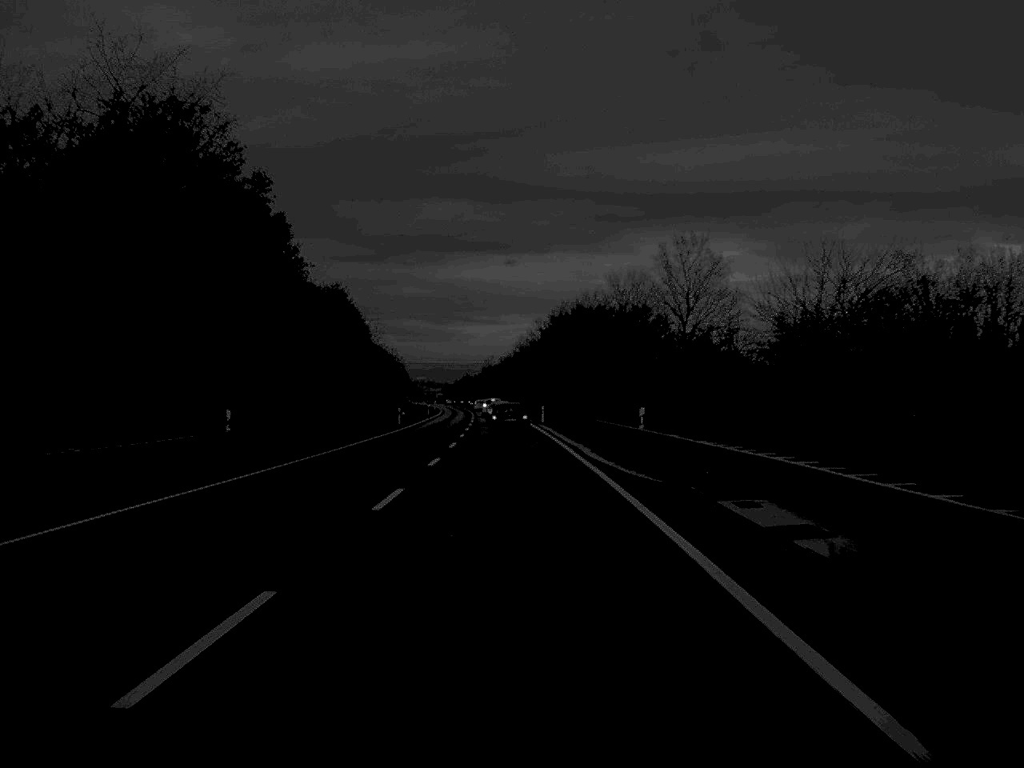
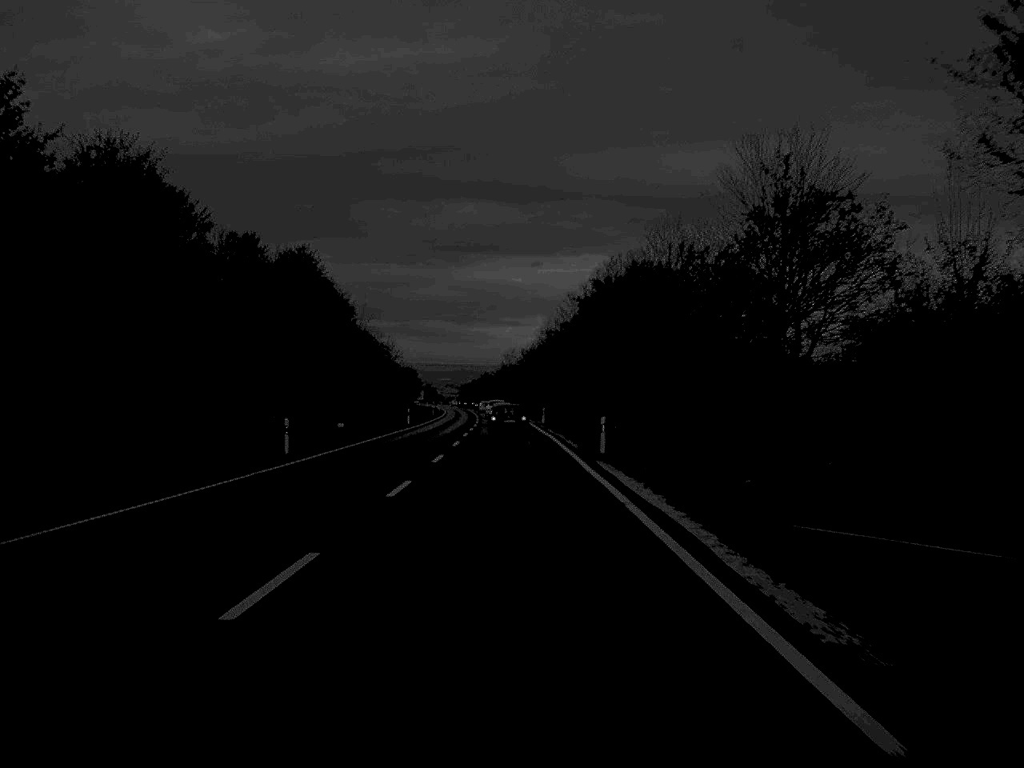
(-0.4, +45.2) m; -1°
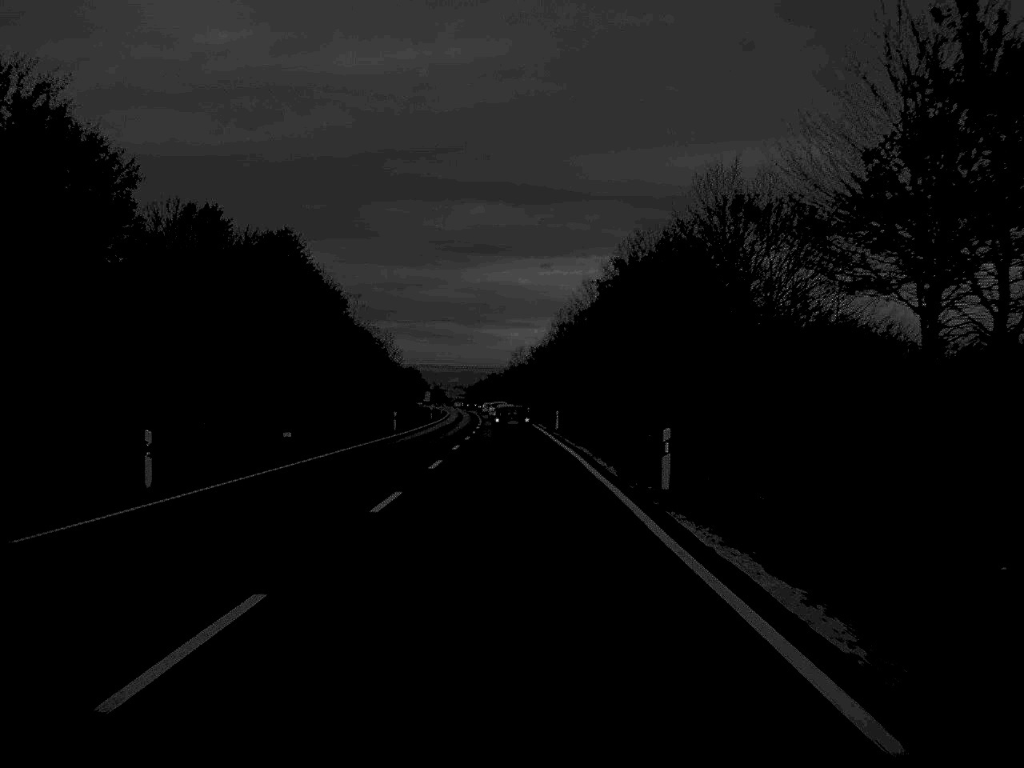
(-0.1, +14.8) m; 0°
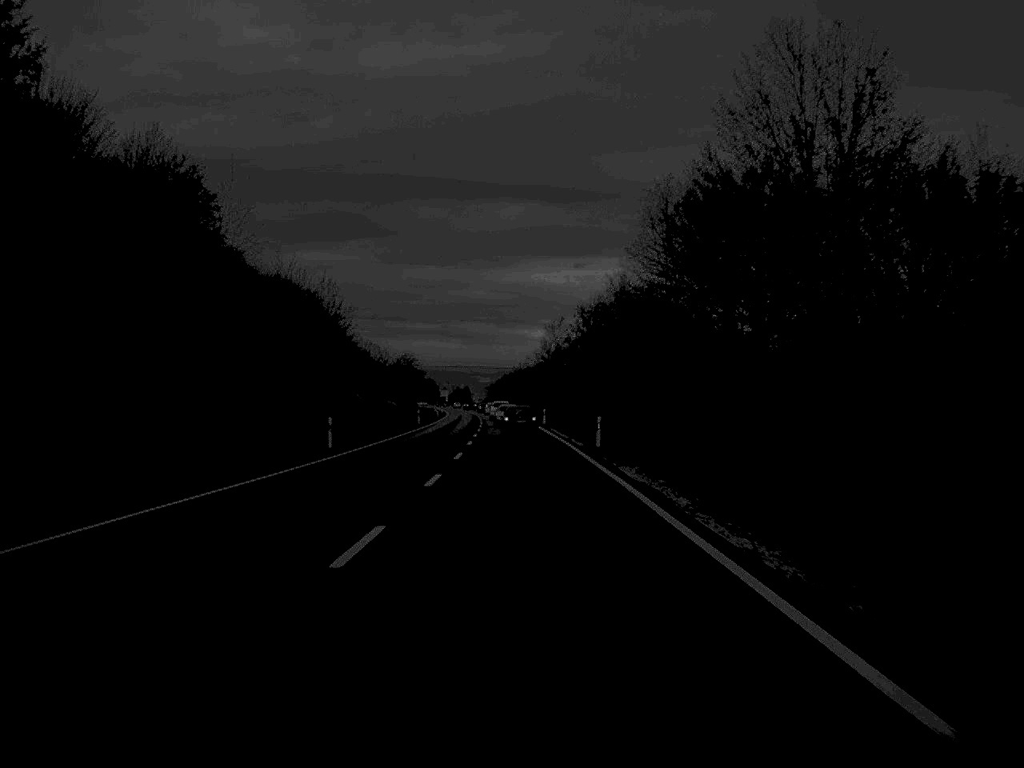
(-1.1, +78.3) m; -1°
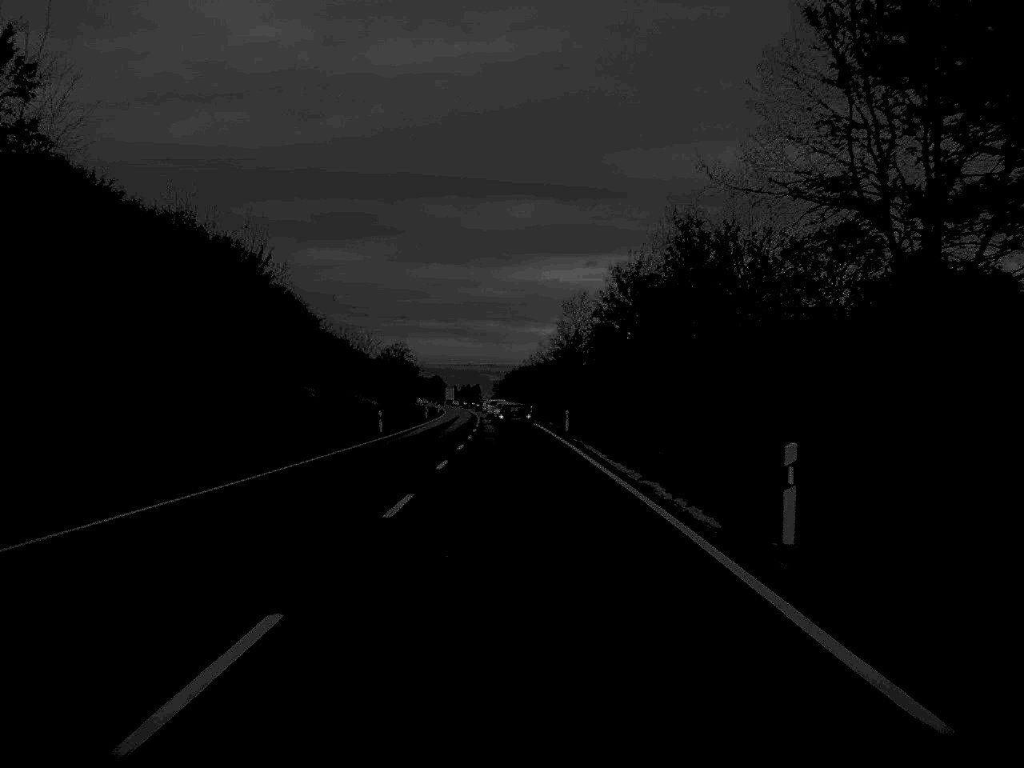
(-0.1, +30.8) m; 0°
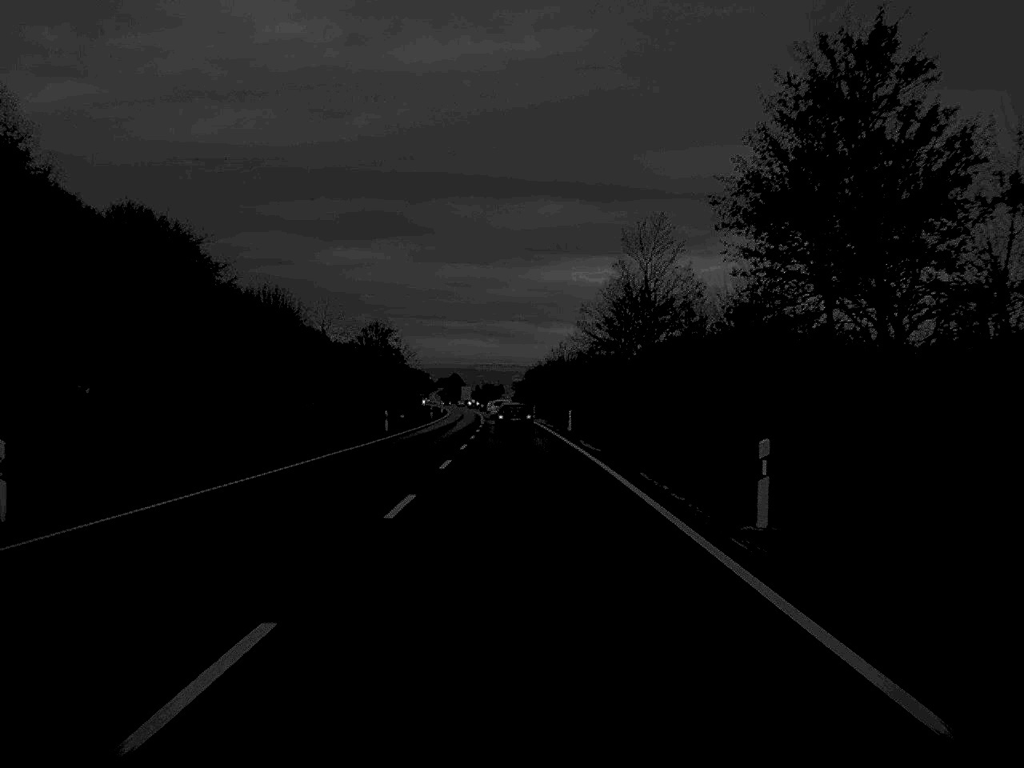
(-0.5, +48.4) m; -1°
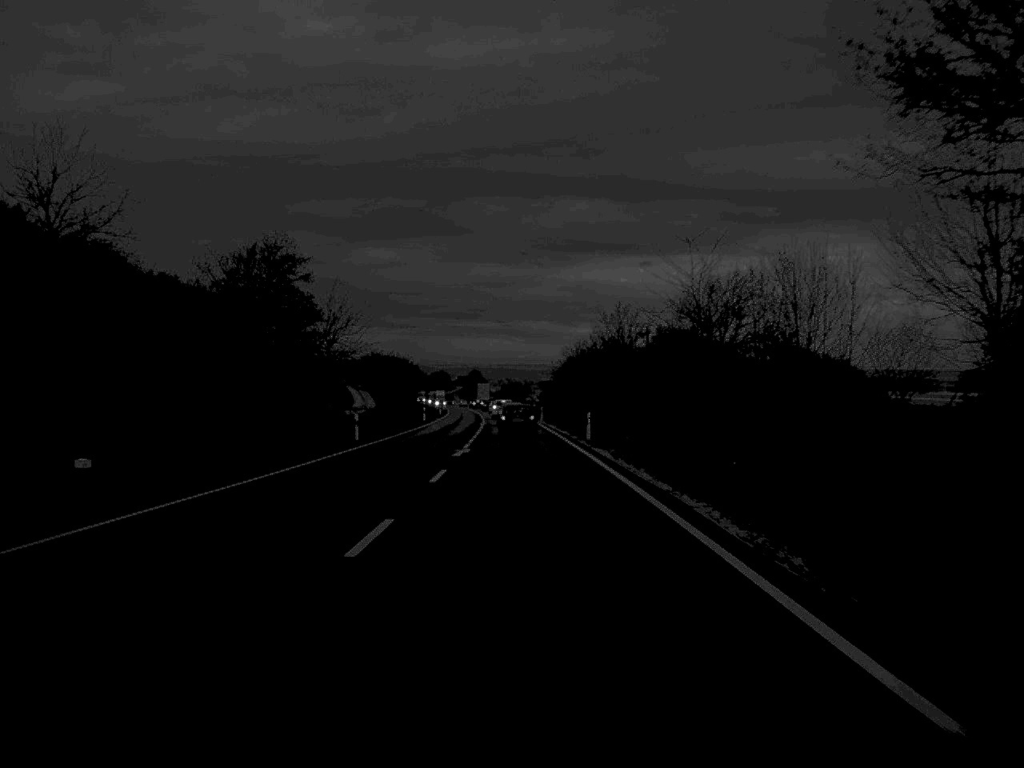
(-0.6, +64.0) m; -1°
